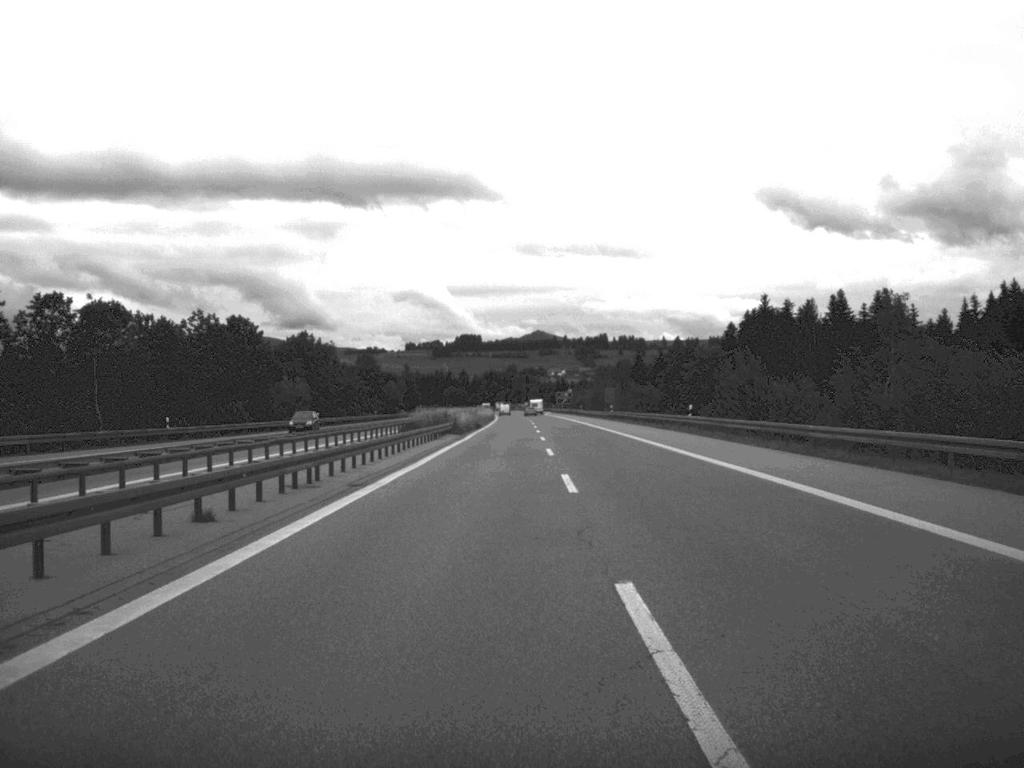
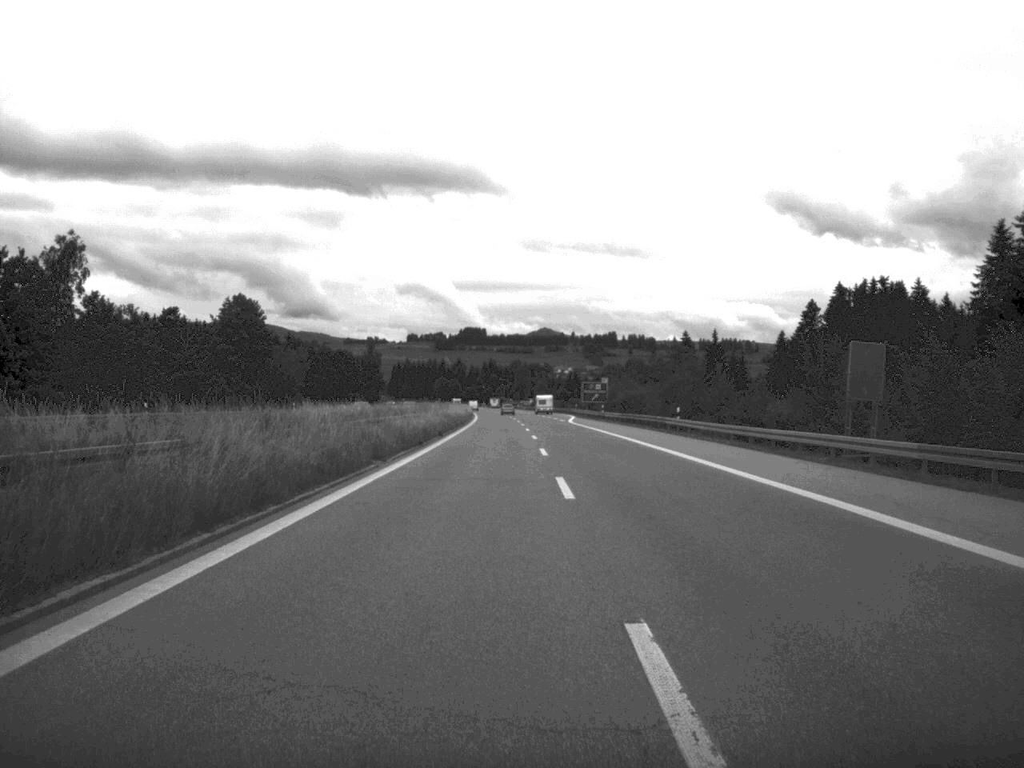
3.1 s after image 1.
(-0.2, +105.3) m; 0°
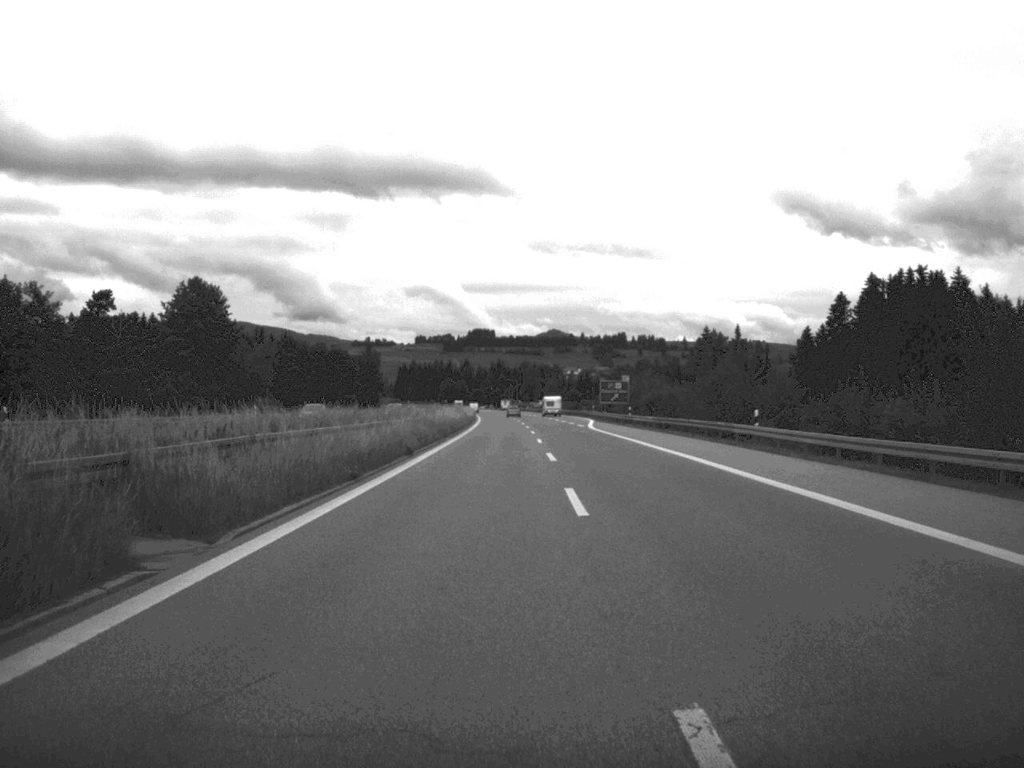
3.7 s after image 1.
(-0.1, +19.7) m; 0°
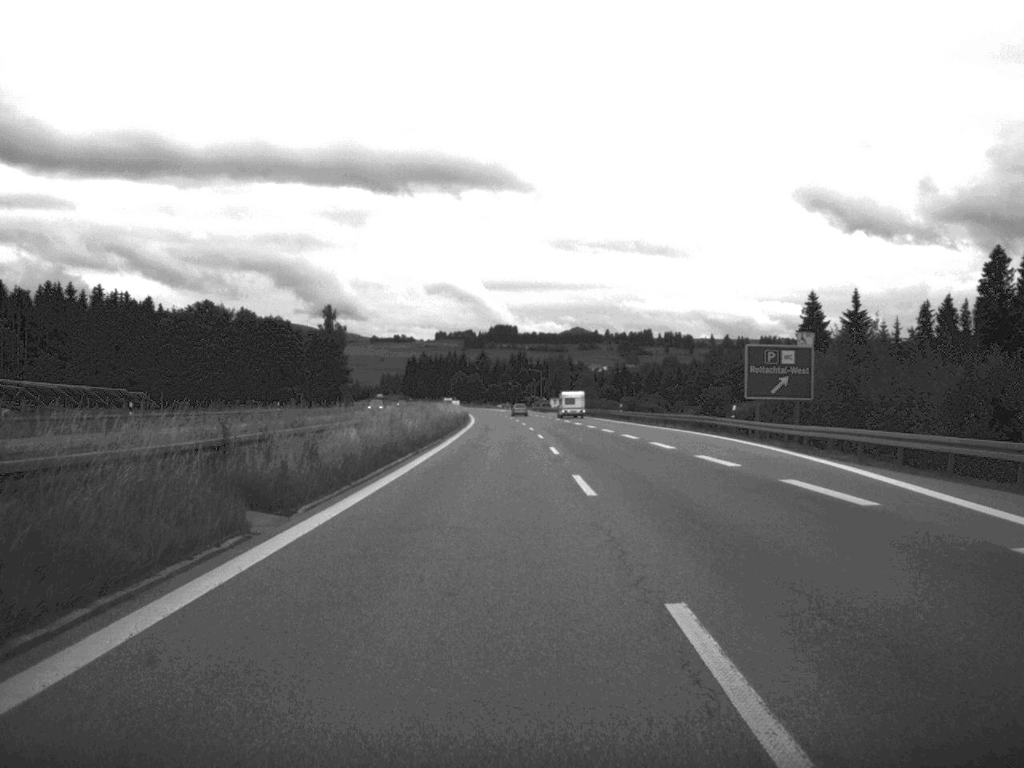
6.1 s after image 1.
(-0.9, +82.9) m; -1°
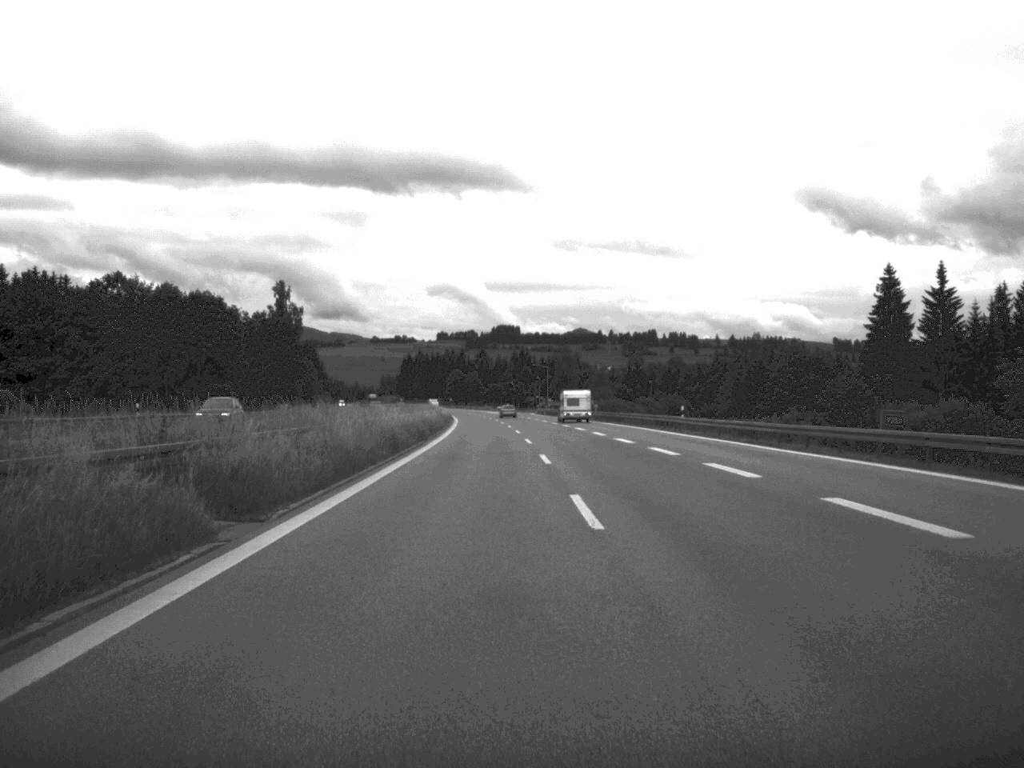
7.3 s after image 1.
(-0.1, +39.8) m; 0°
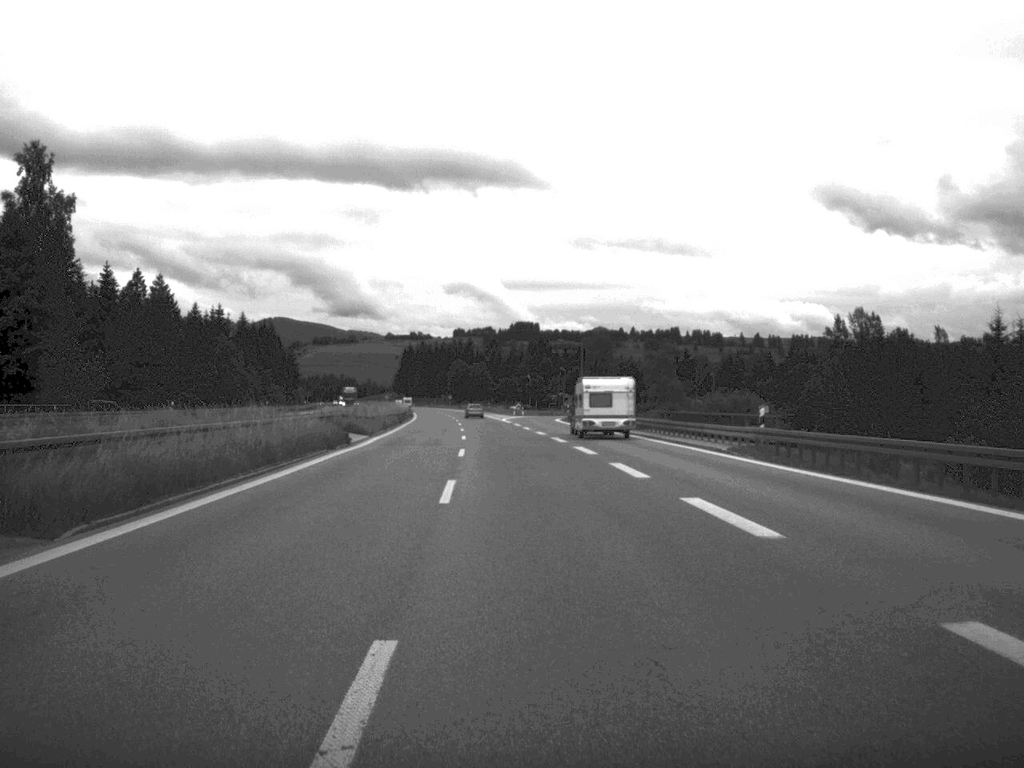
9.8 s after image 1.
(-0.3, +82.2) m; -1°
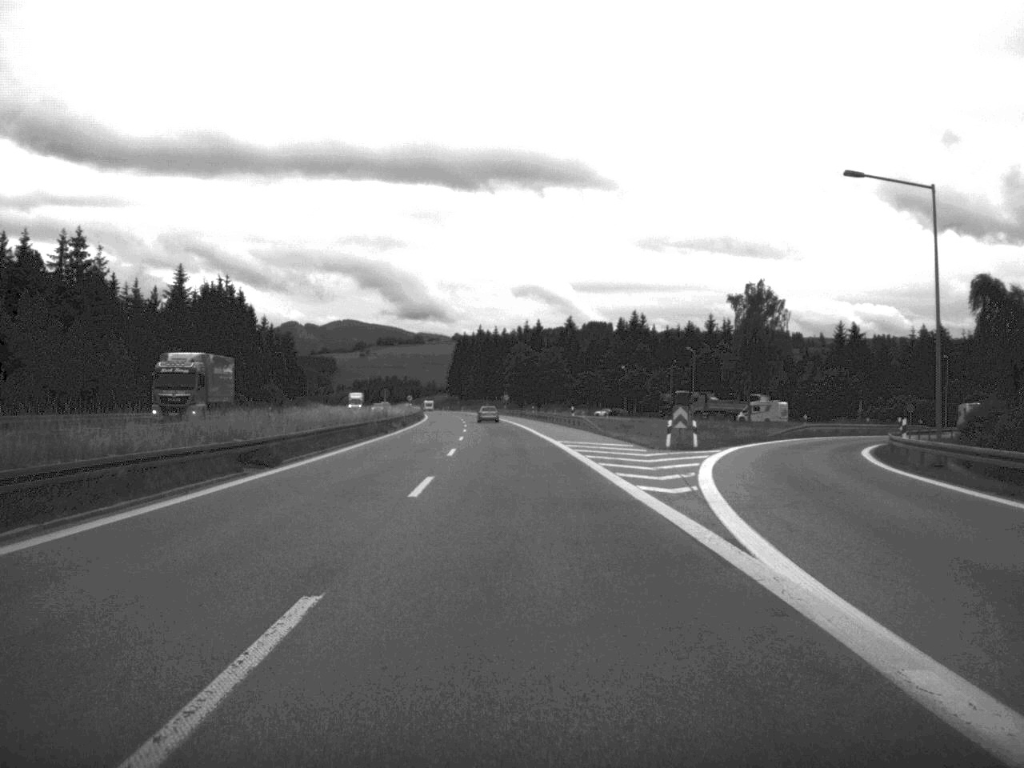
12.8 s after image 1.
(-3.8, +101.2) m; -3°
